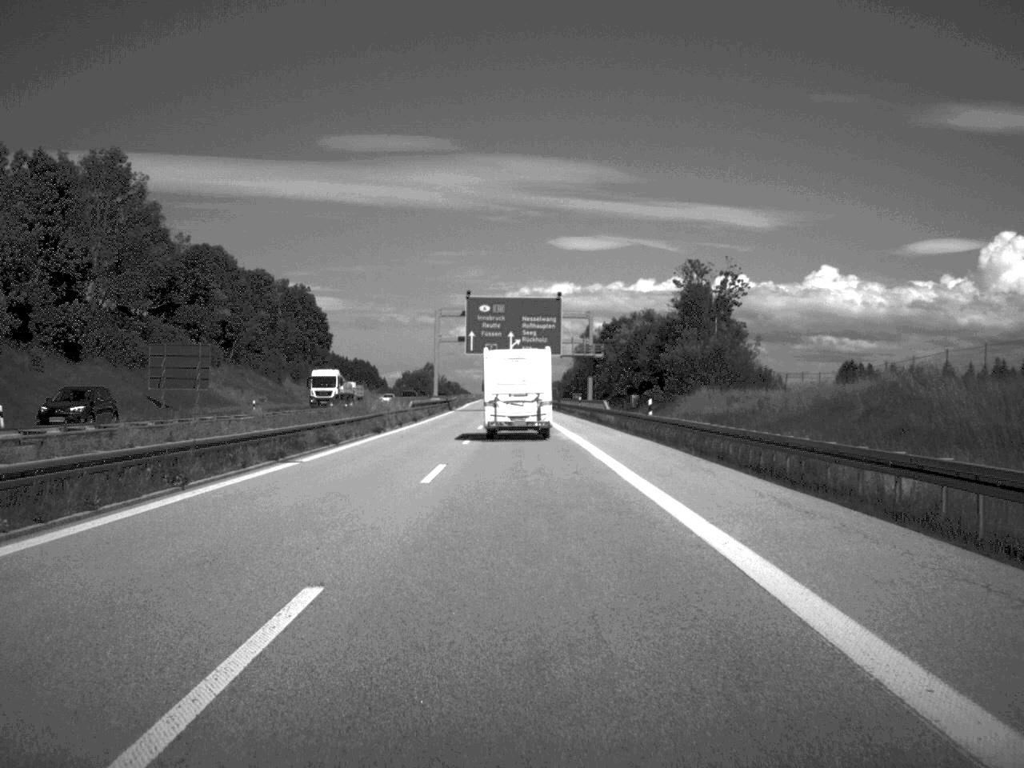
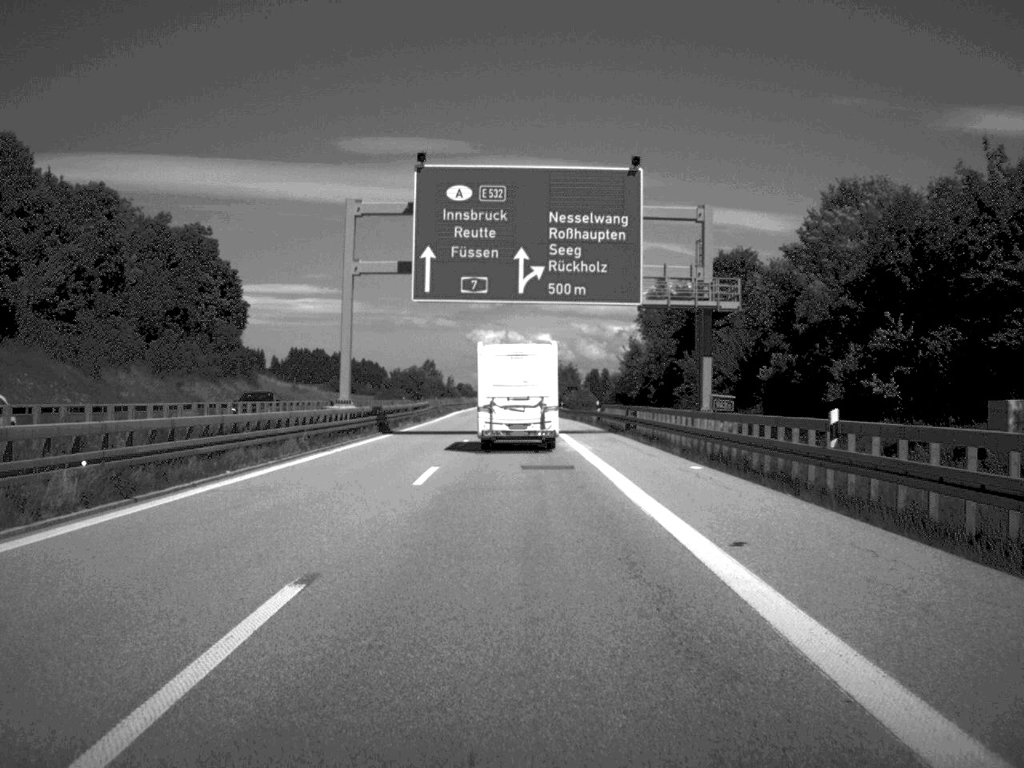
(-0.5, +70.8) m; -1°
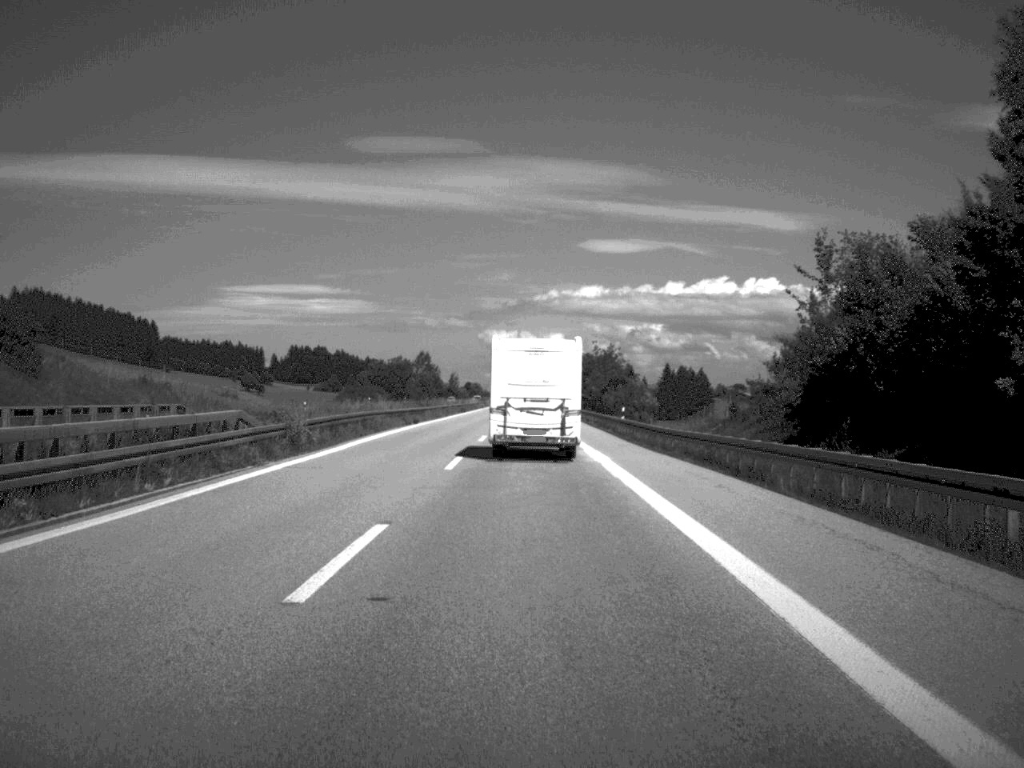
(-0.5, +66.0) m; -1°
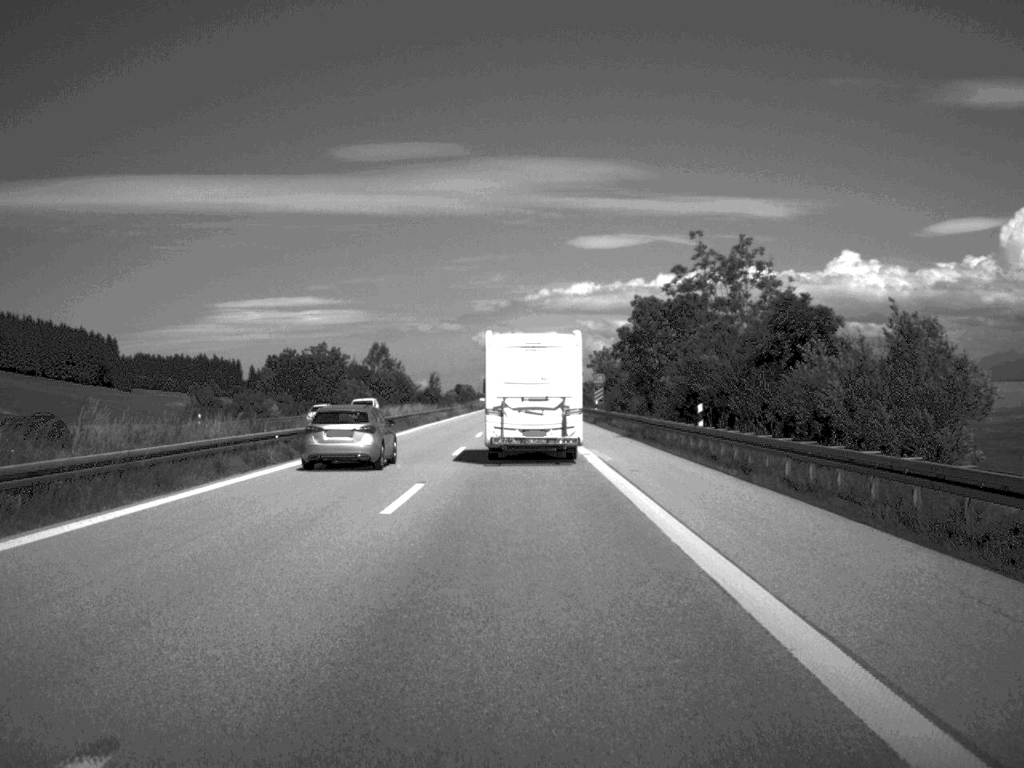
(0.0, +81.1) m; 0°
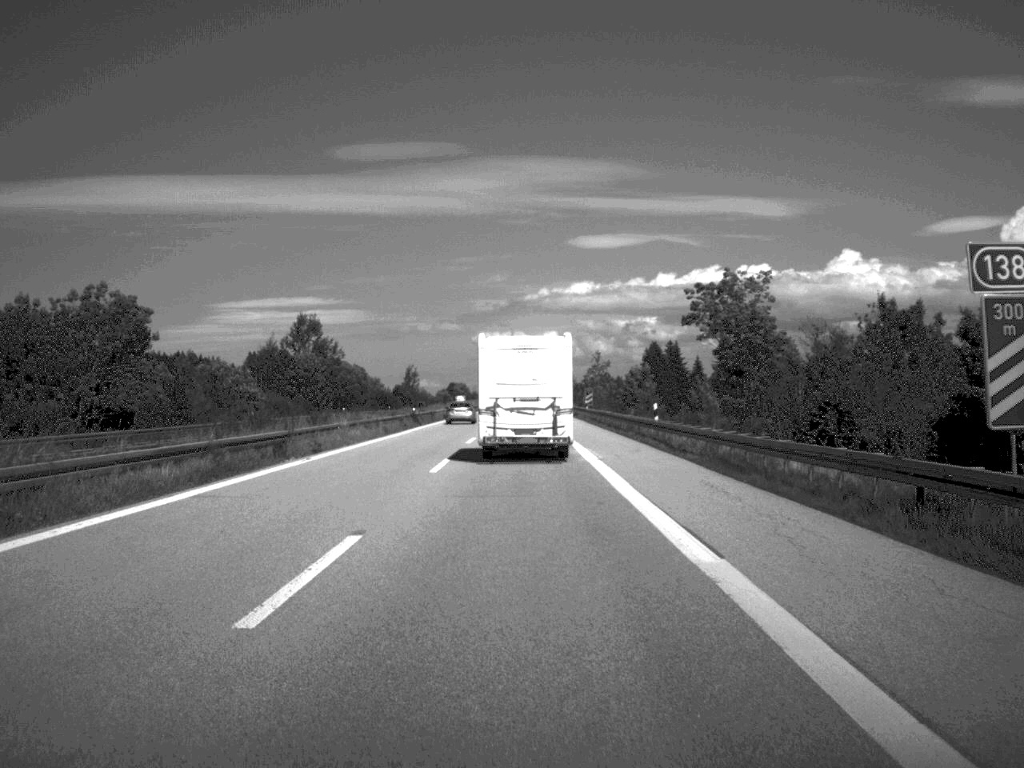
(-0.3, +79.1) m; 0°
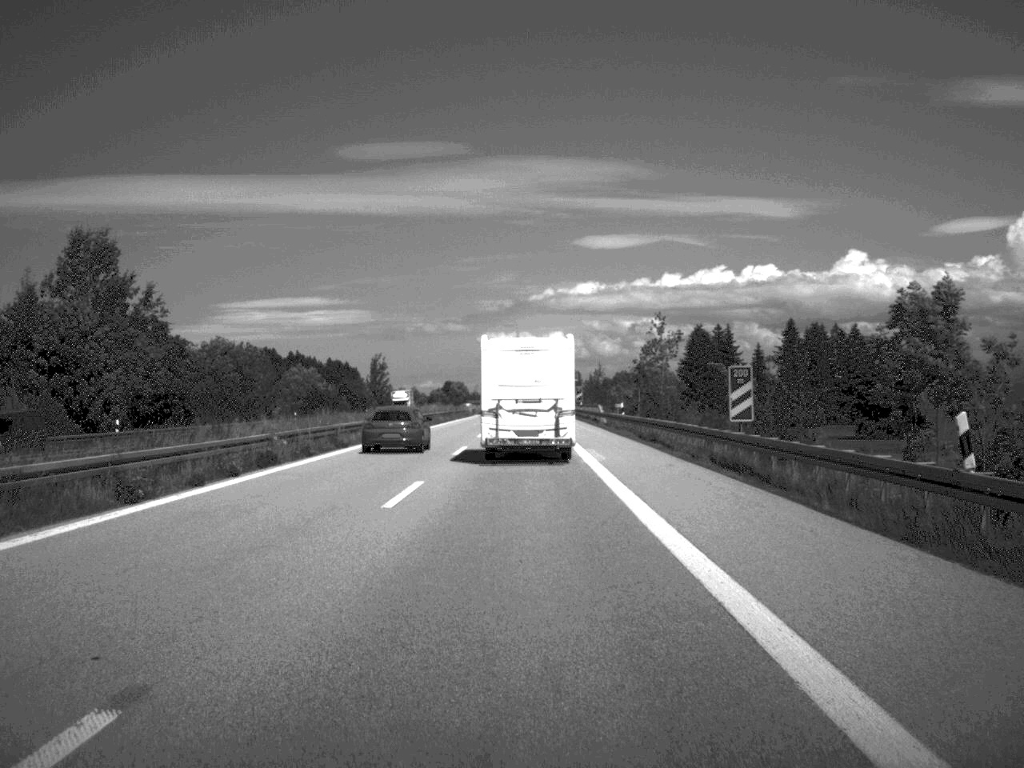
(-0.3, +79.3) m; 0°
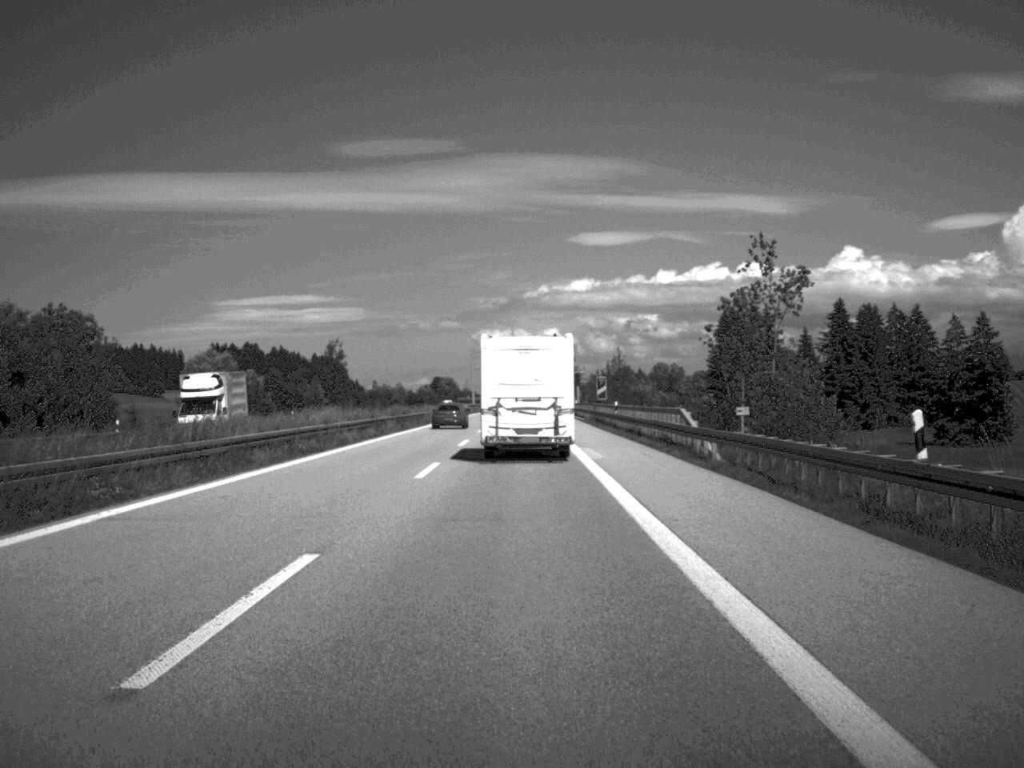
(0.0, +46.5) m; 0°
